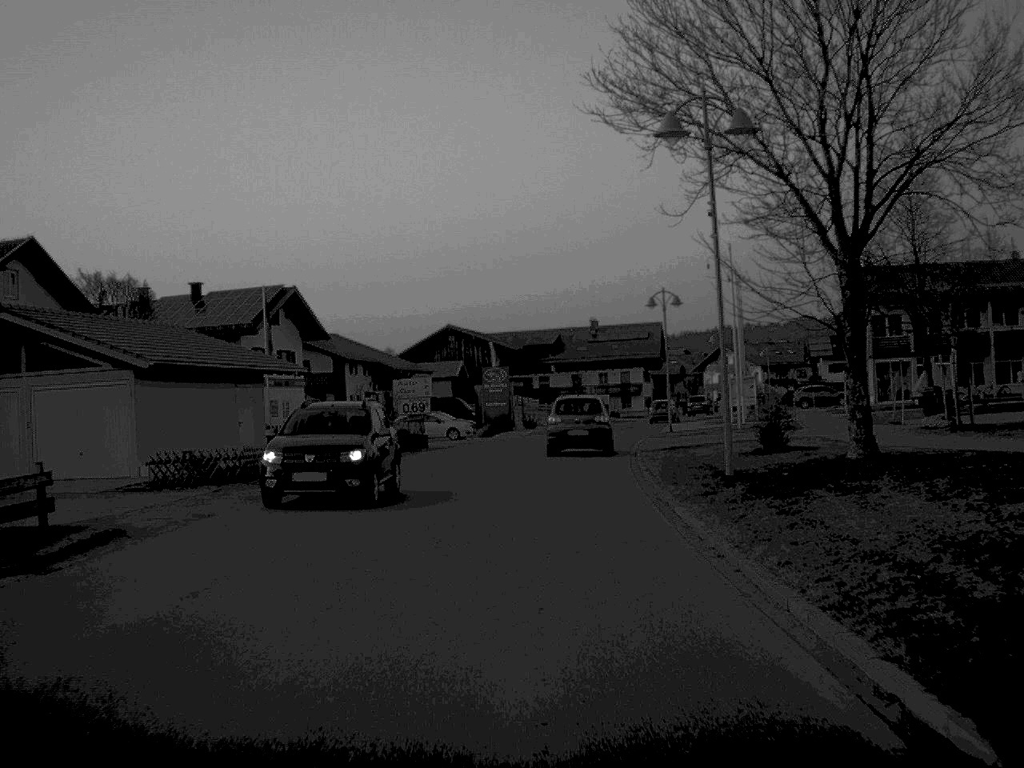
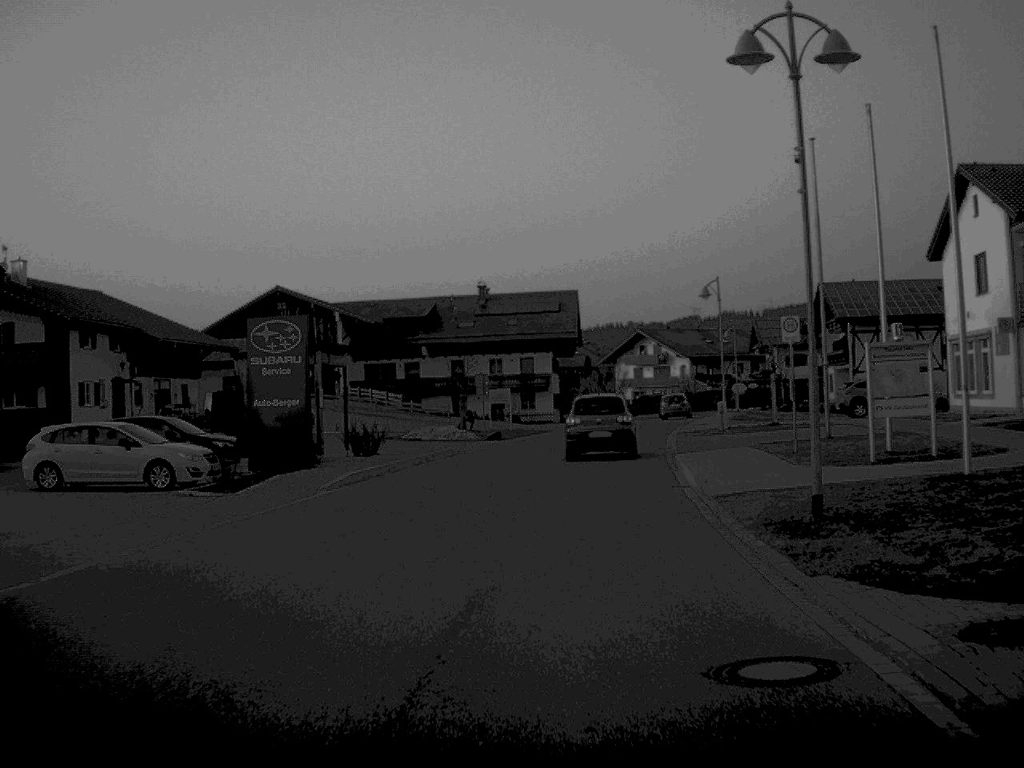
(+1.3, +38.8) m; +6°
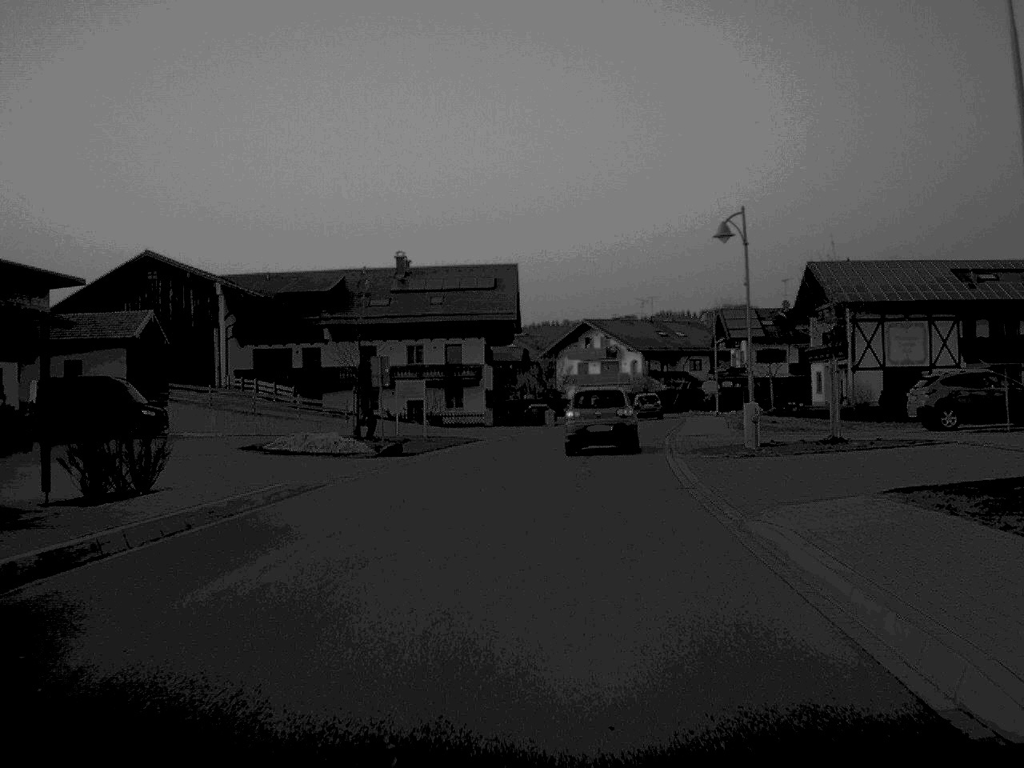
(+0.5, +18.0) m; +3°
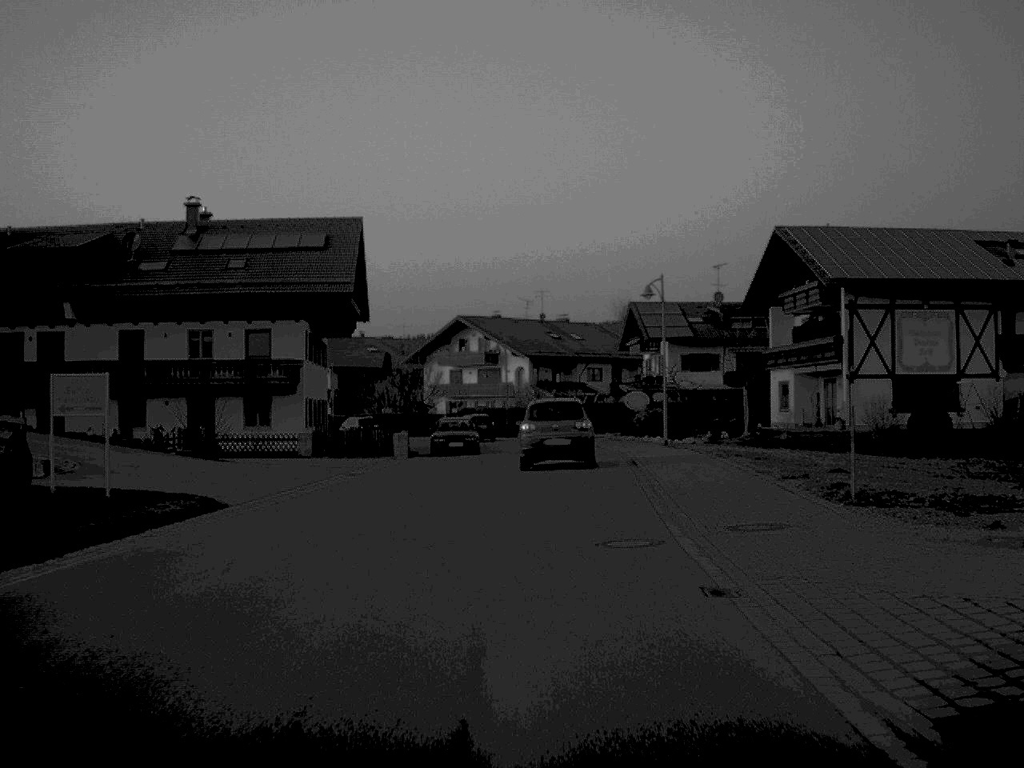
(+1.2, +25.8) m; +6°
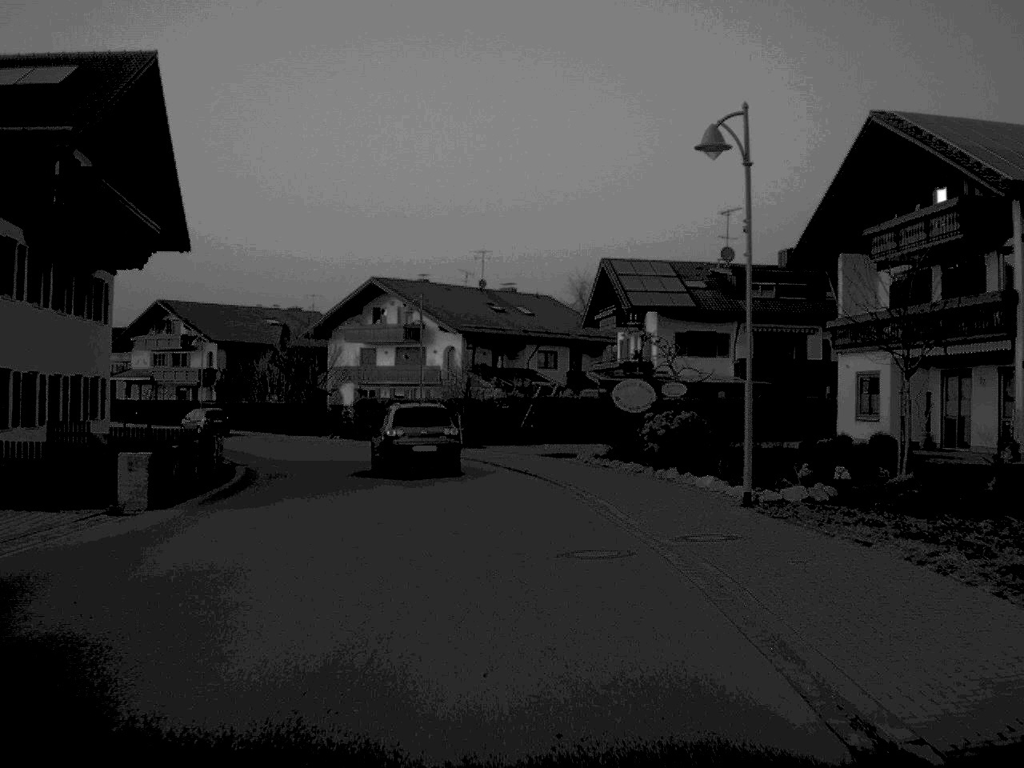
(+0.7, +25.7) m; +2°
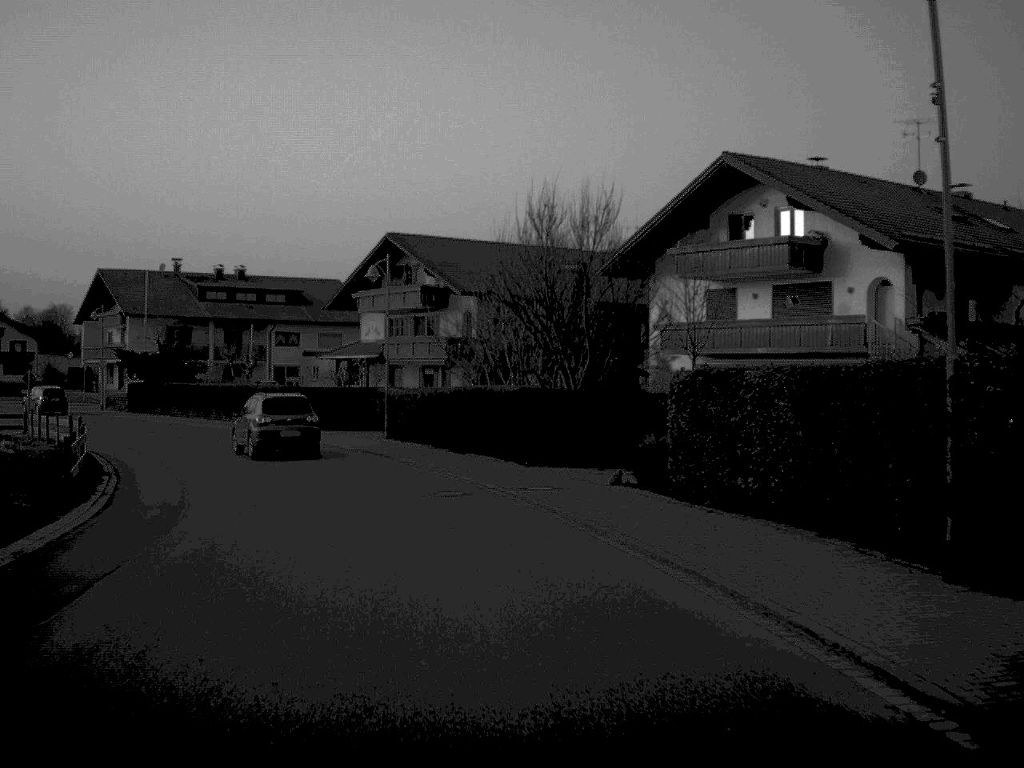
(-4.4, +39.6) m; -16°
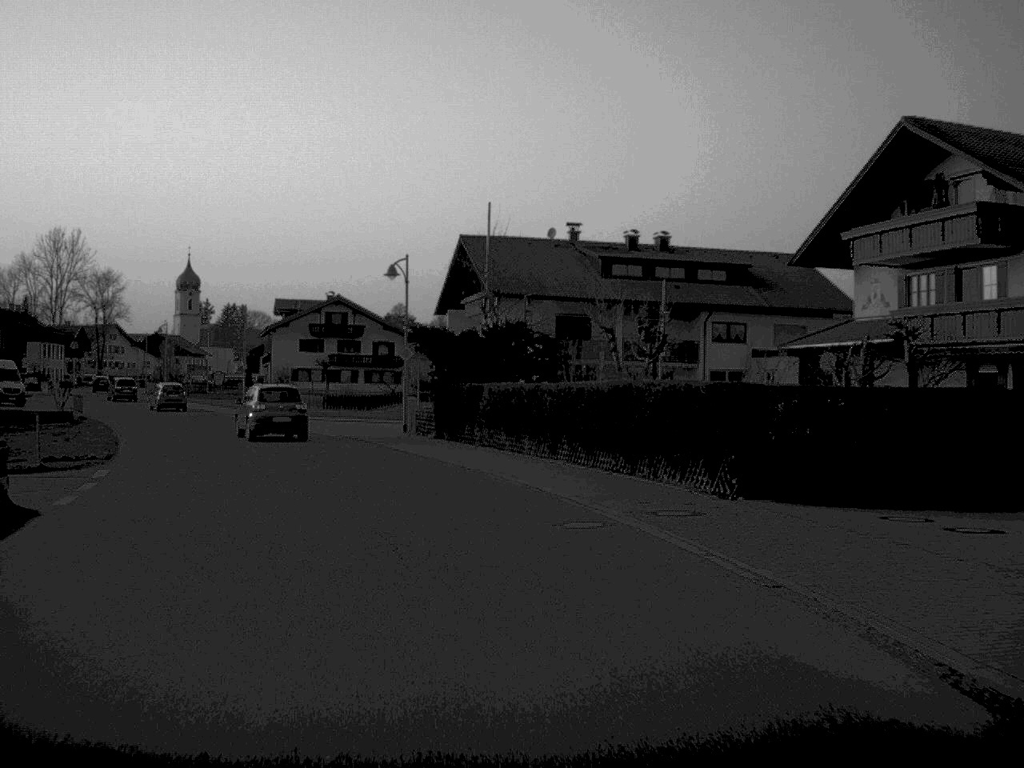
(-5.2, +30.9) m; -20°
